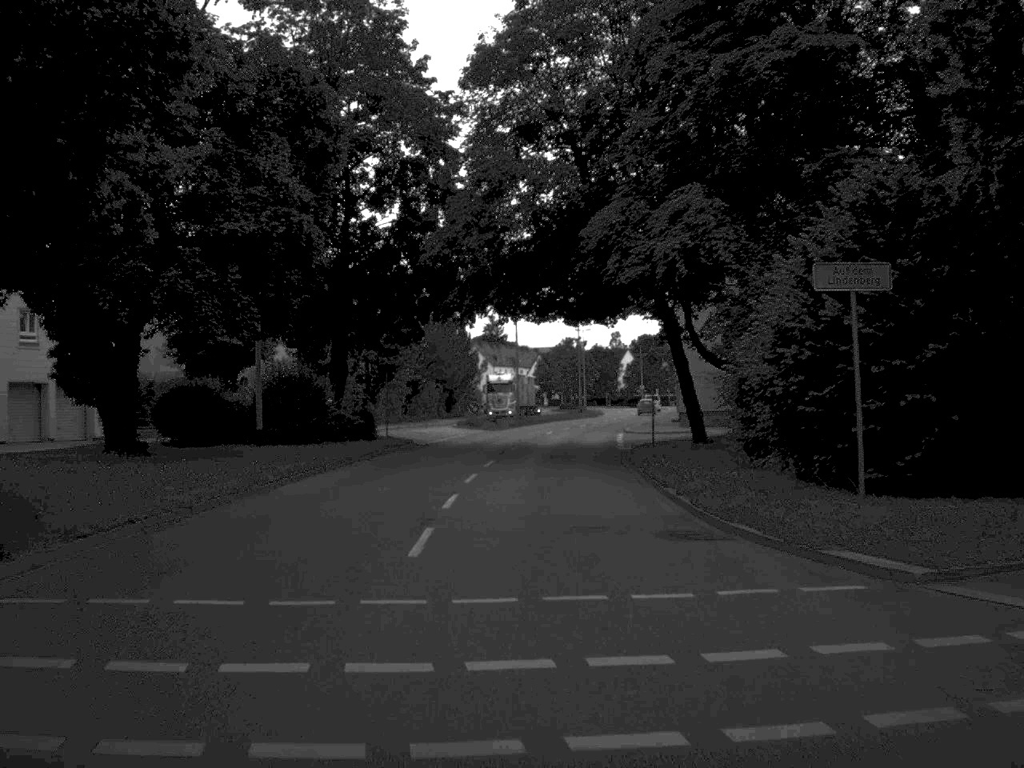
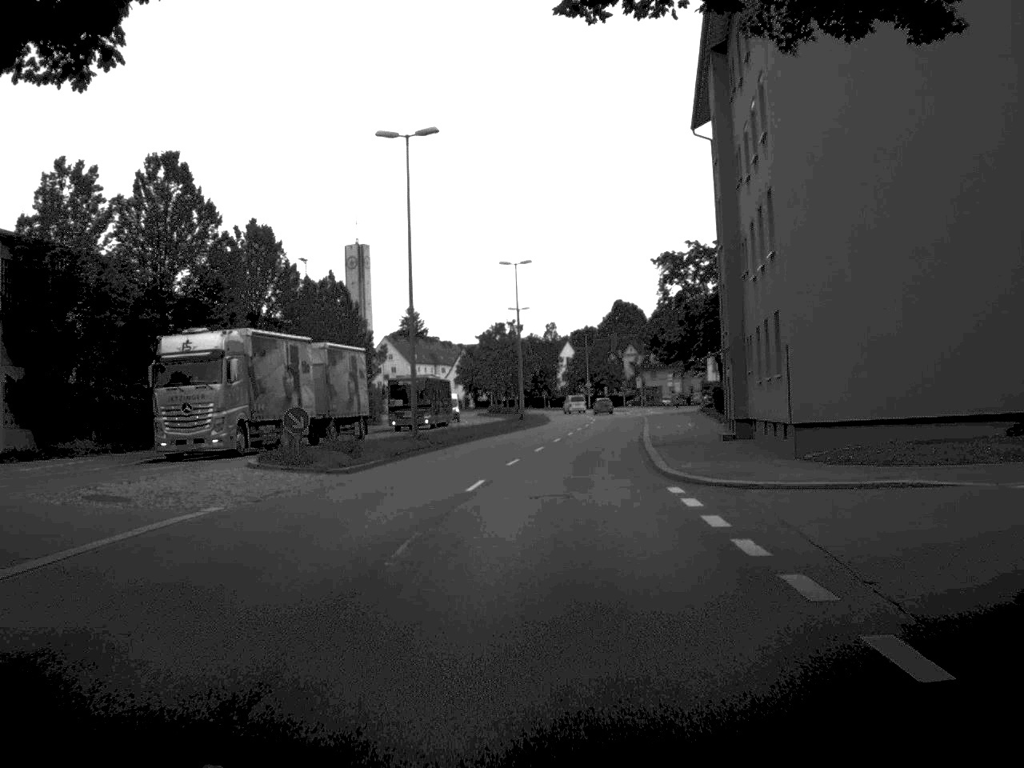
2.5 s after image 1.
(+0.6, +37.8) m; +3°
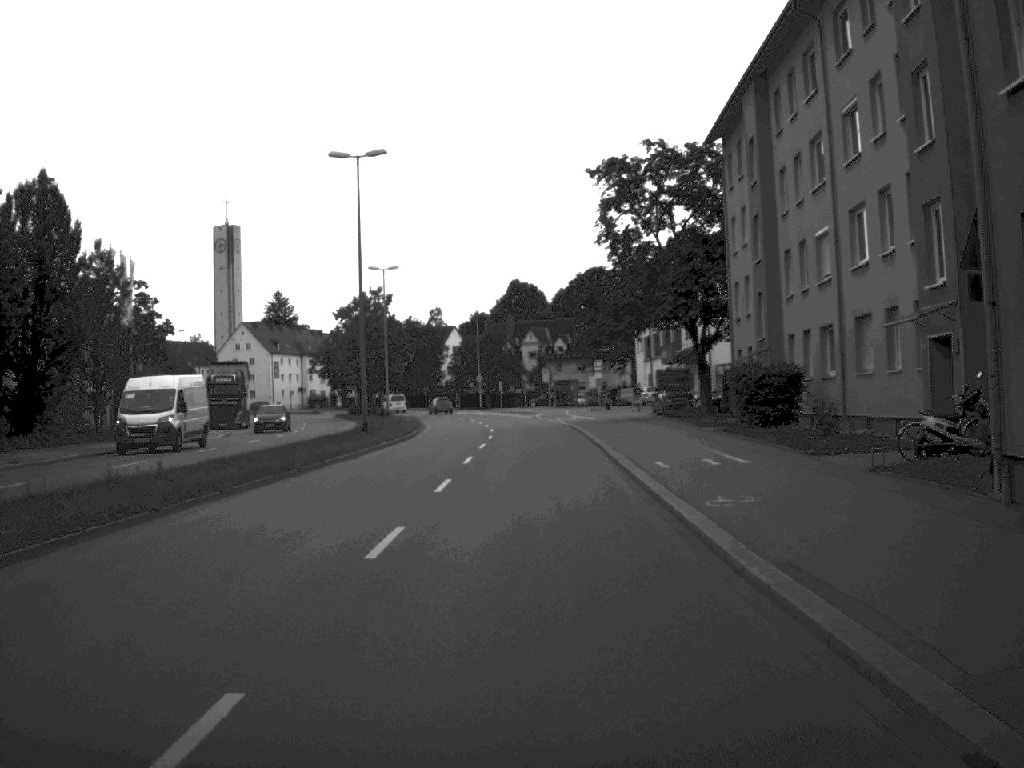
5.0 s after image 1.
(+1.3, +35.1) m; +5°
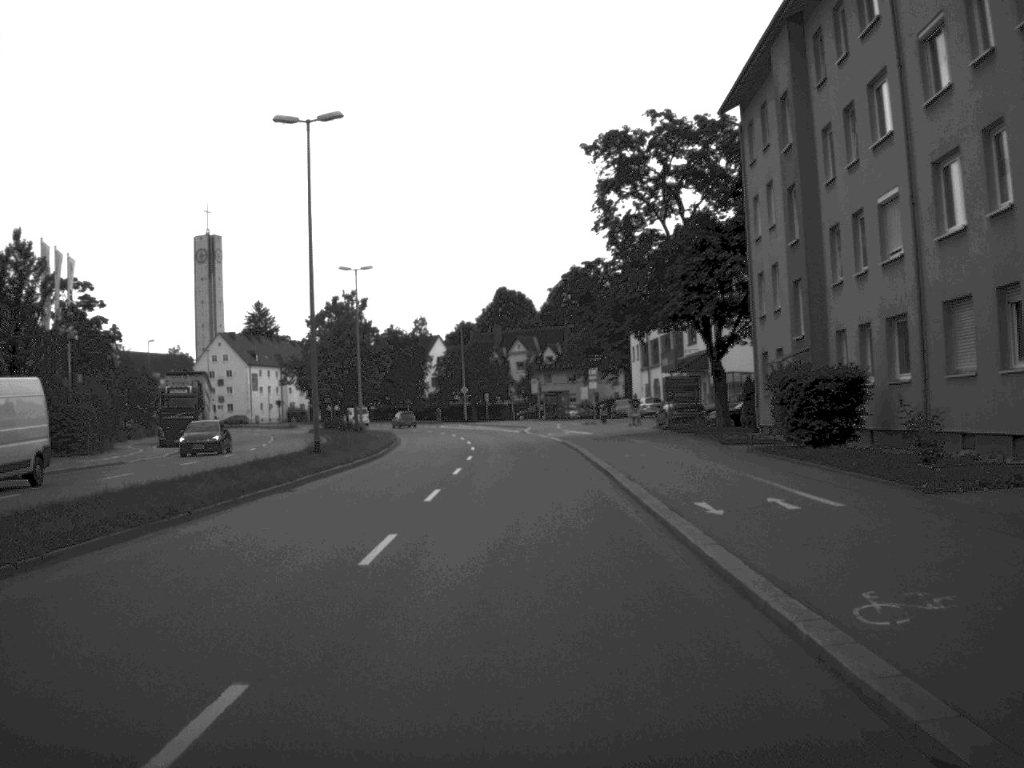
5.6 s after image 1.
(0.0, +7.9) m; 0°
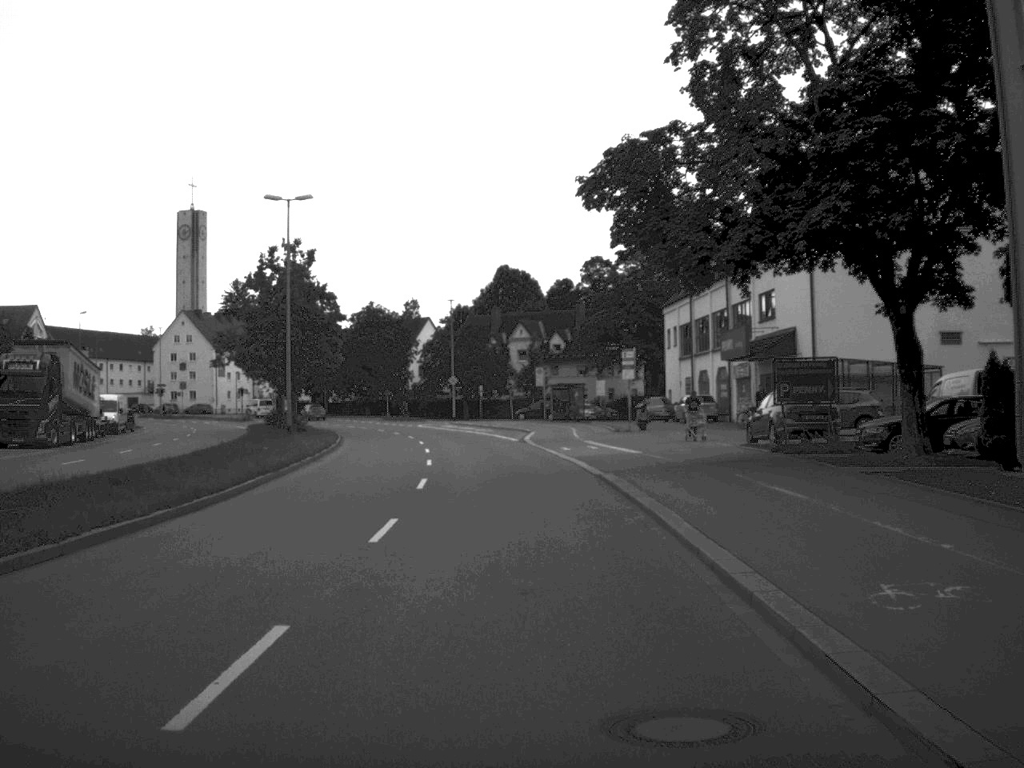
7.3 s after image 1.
(0.0, +23.9) m; 0°
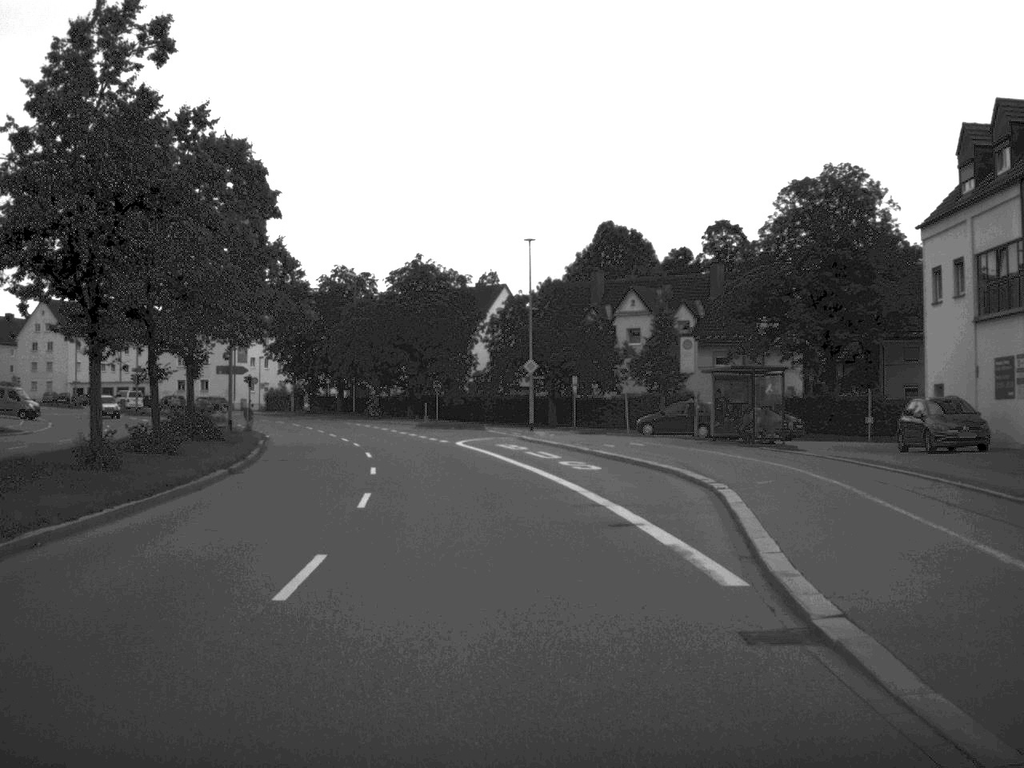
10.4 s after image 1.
(-1.3, +39.8) m; -4°
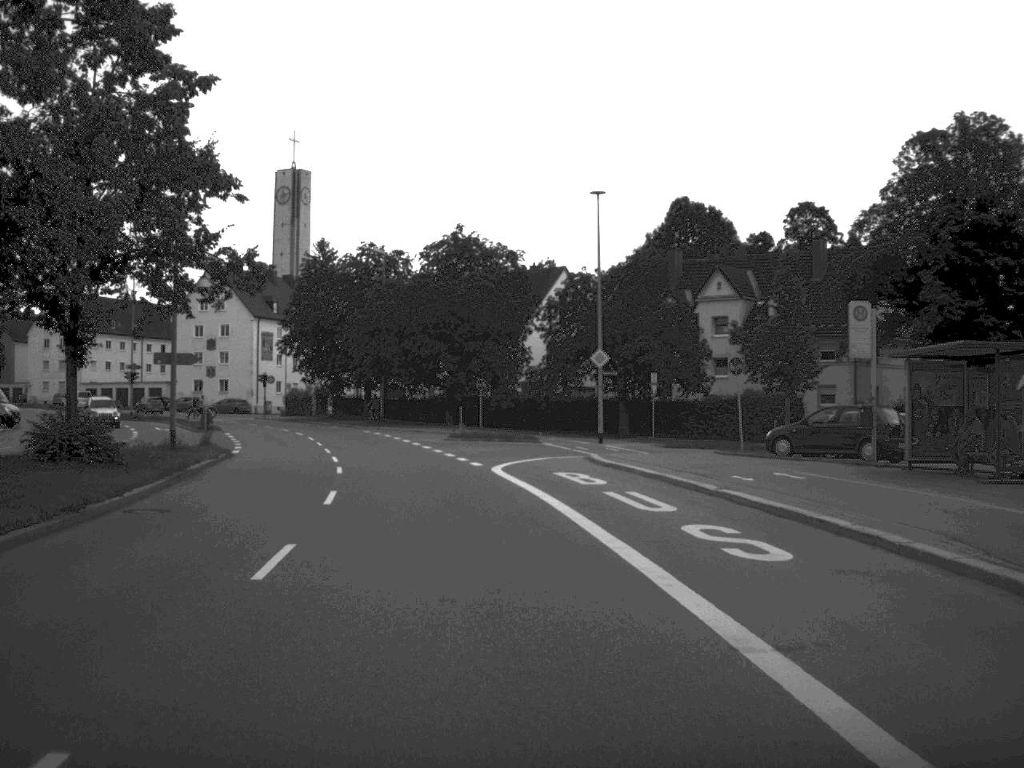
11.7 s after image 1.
(-0.3, +16.4) m; -3°
